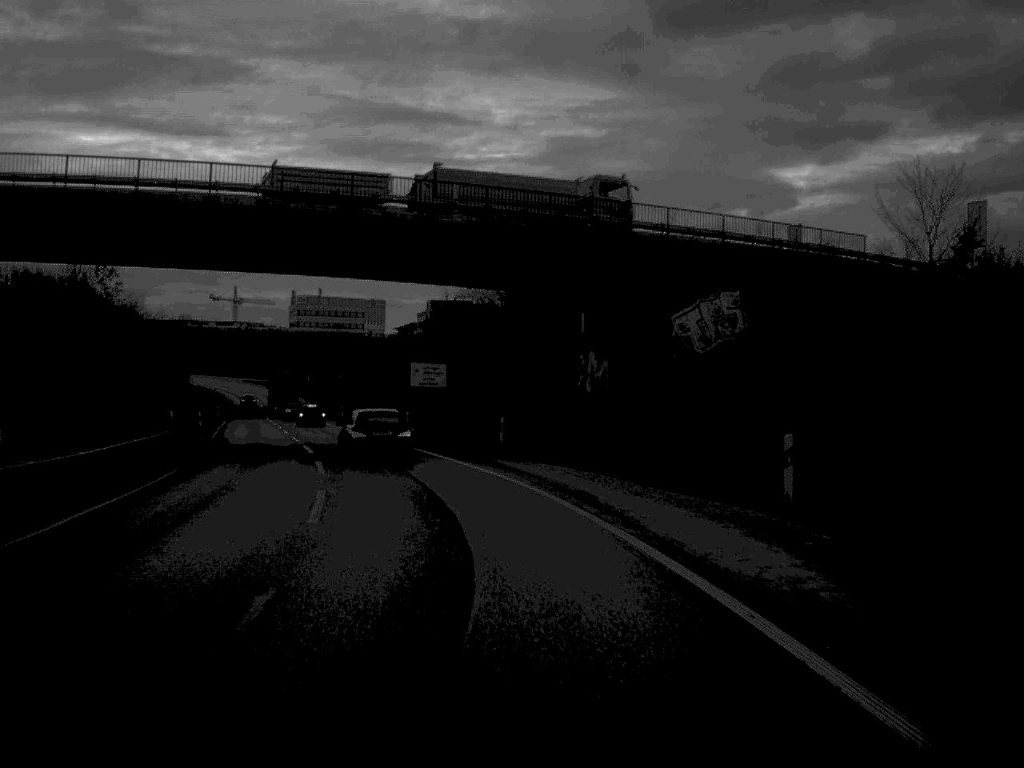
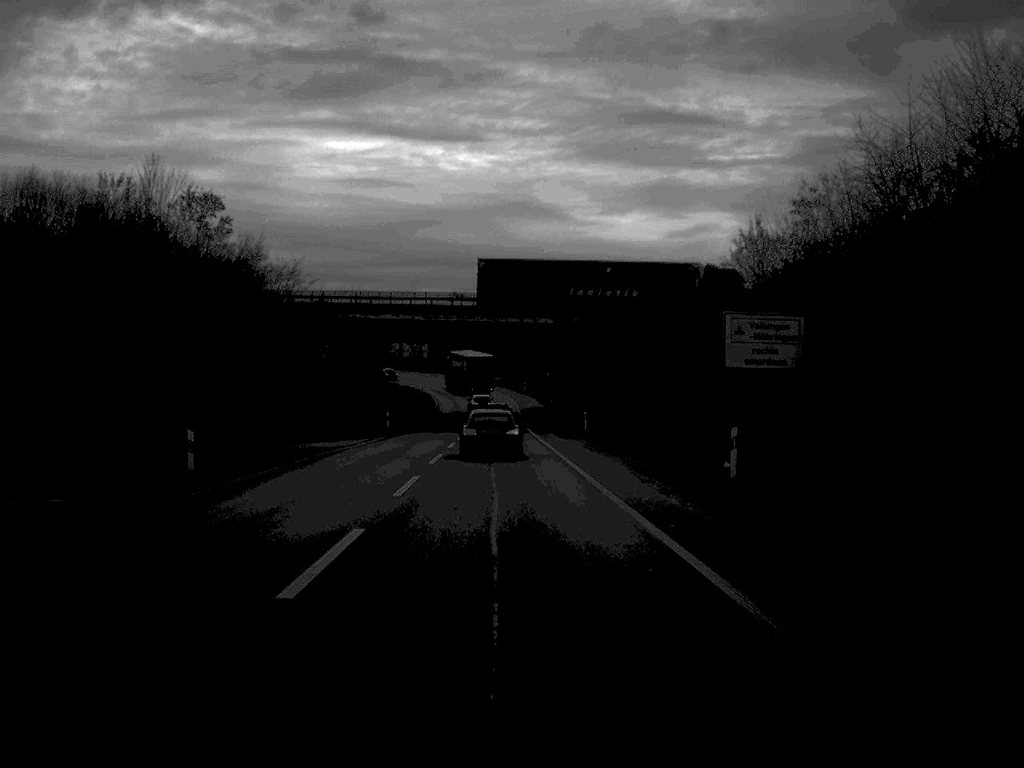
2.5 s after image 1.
(-4.9, +41.7) m; -11°
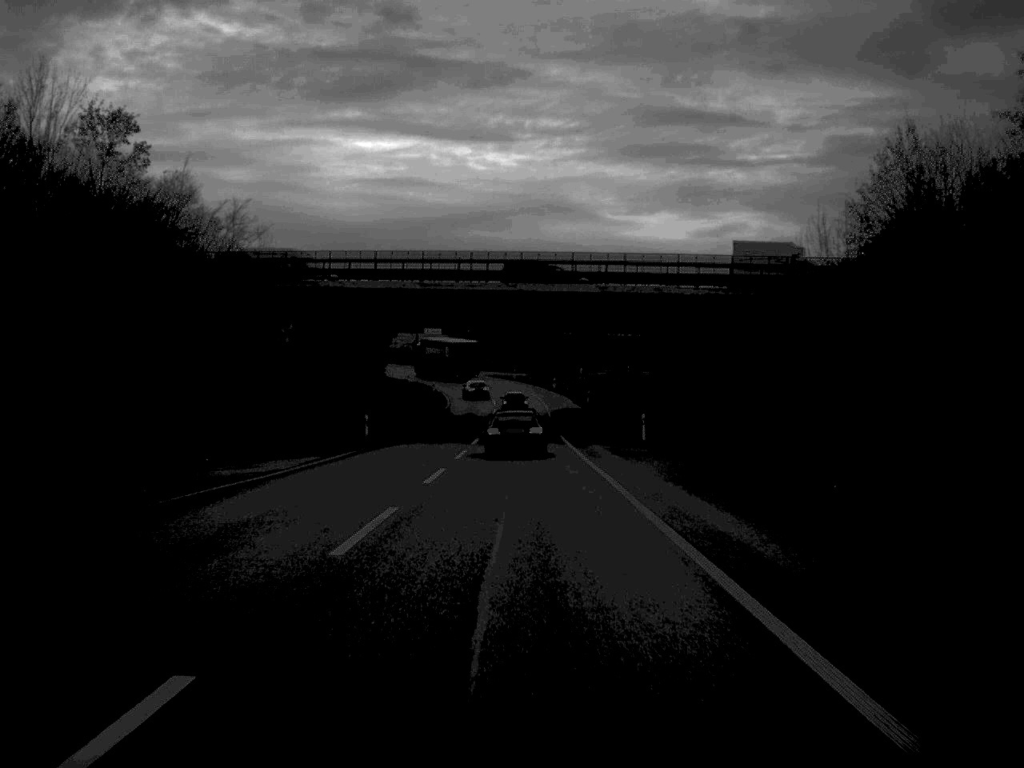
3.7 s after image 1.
(-0.2, +20.5) m; -1°
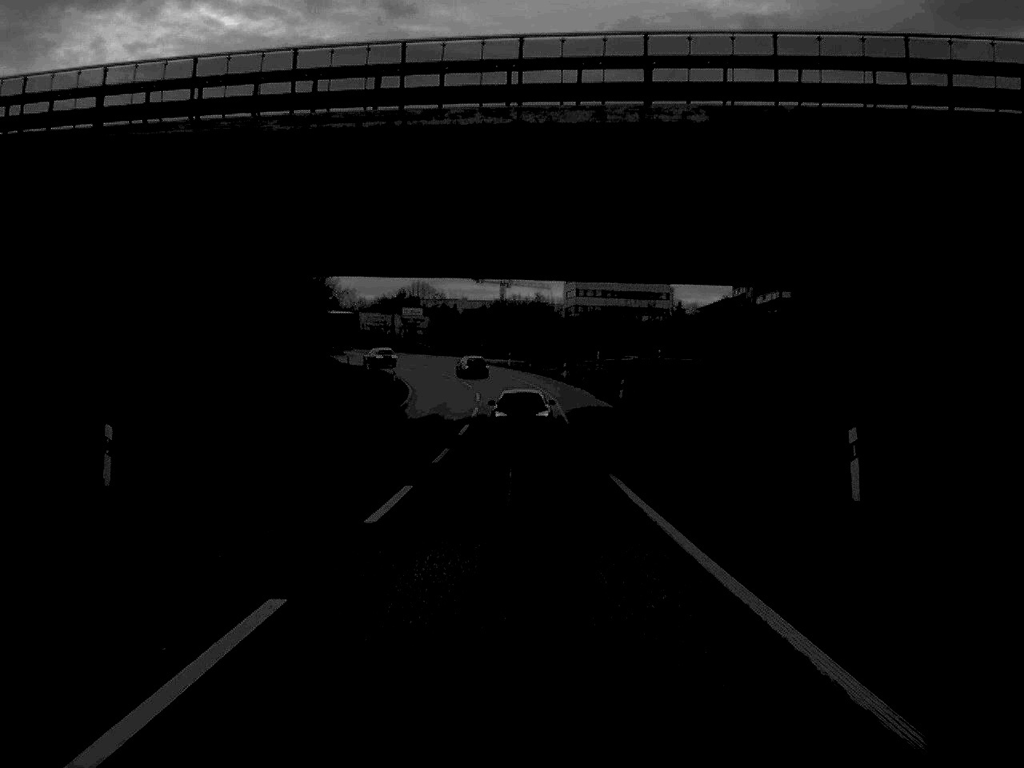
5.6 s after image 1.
(0.0, +32.4) m; 0°
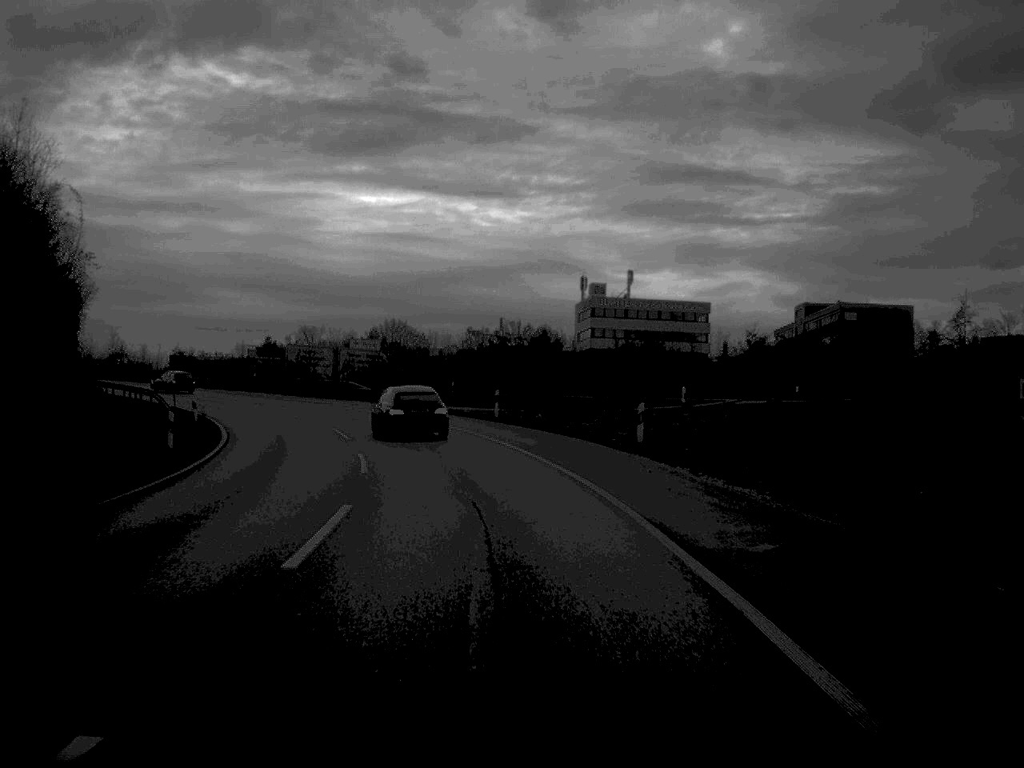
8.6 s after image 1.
(-0.1, +50.7) m; 0°
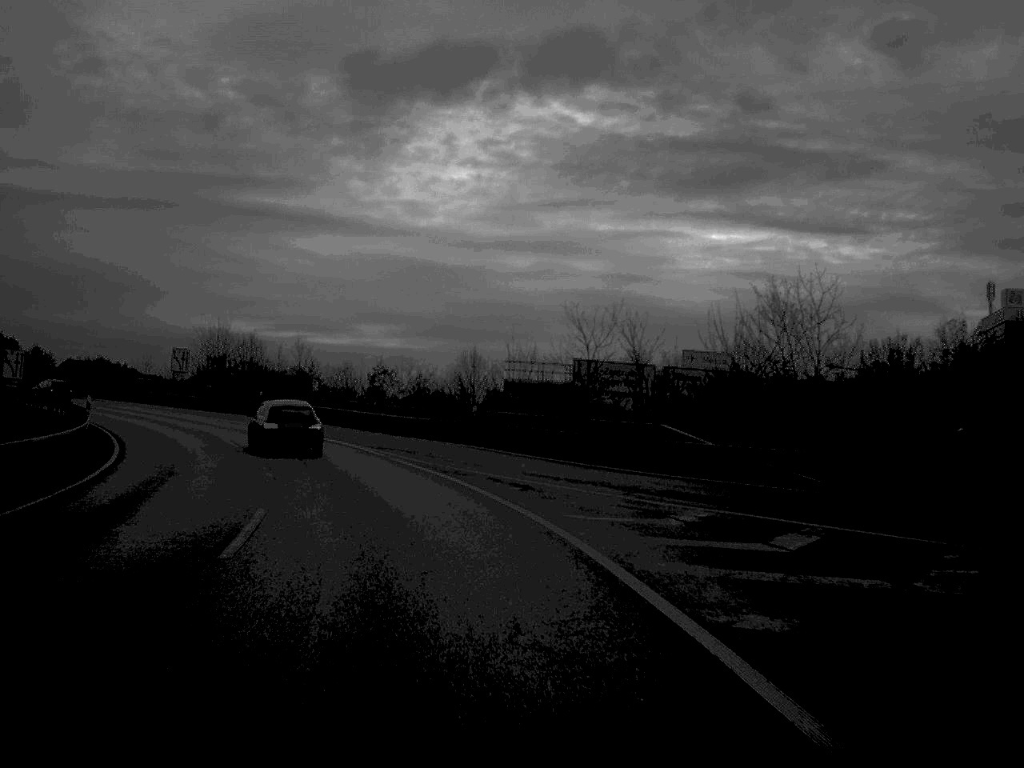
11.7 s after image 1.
(-5.2, +46.0) m; -16°
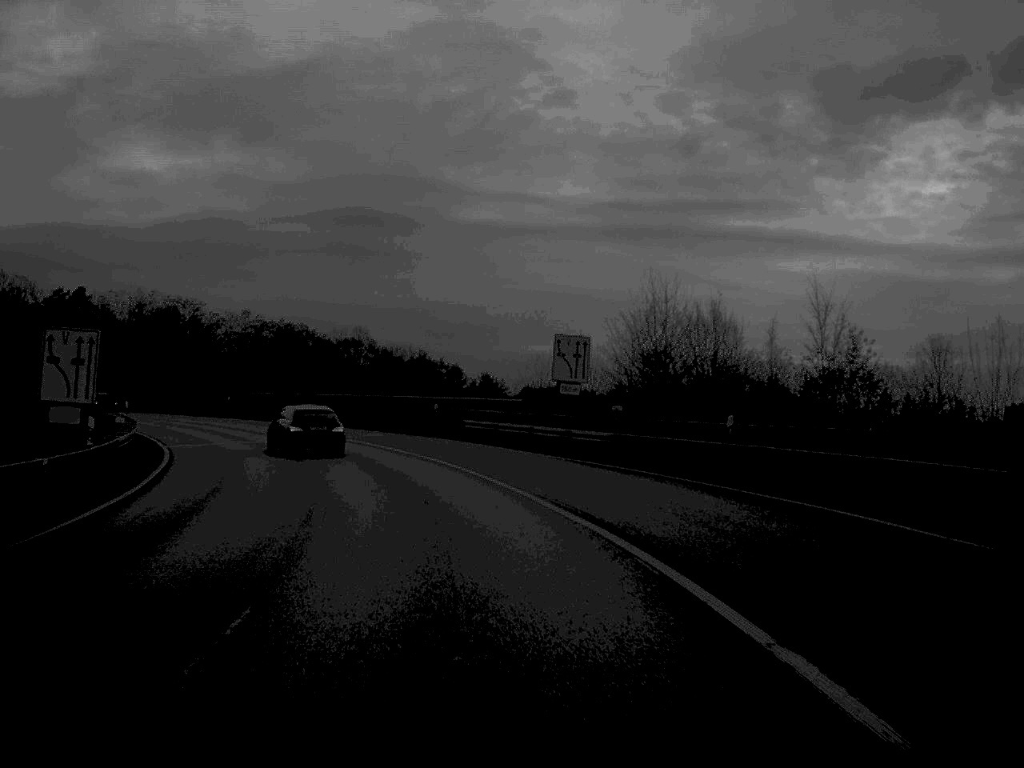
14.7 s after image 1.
(-8.1, +43.1) m; -22°
